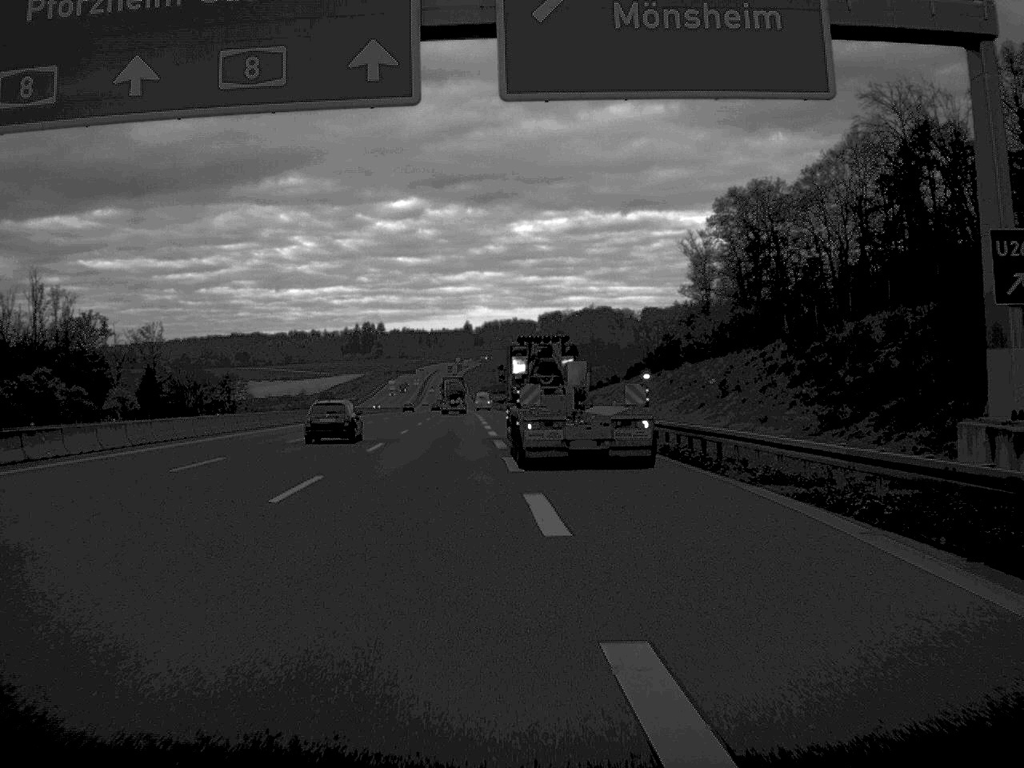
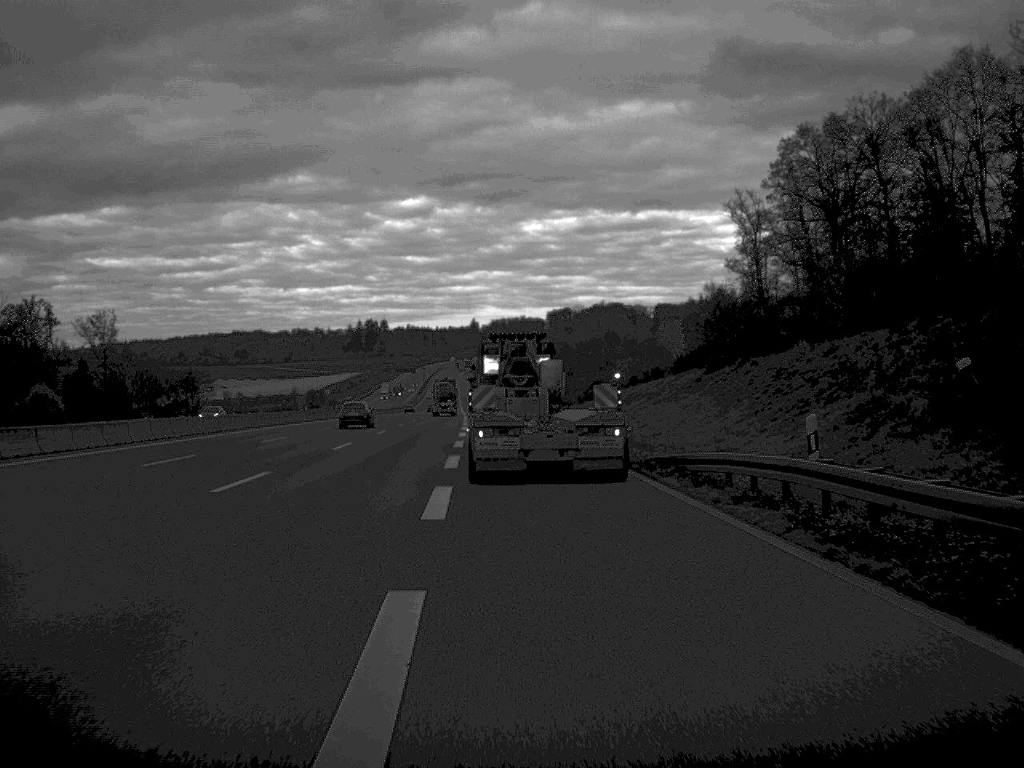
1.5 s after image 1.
(0.0, +33.5) m; 0°
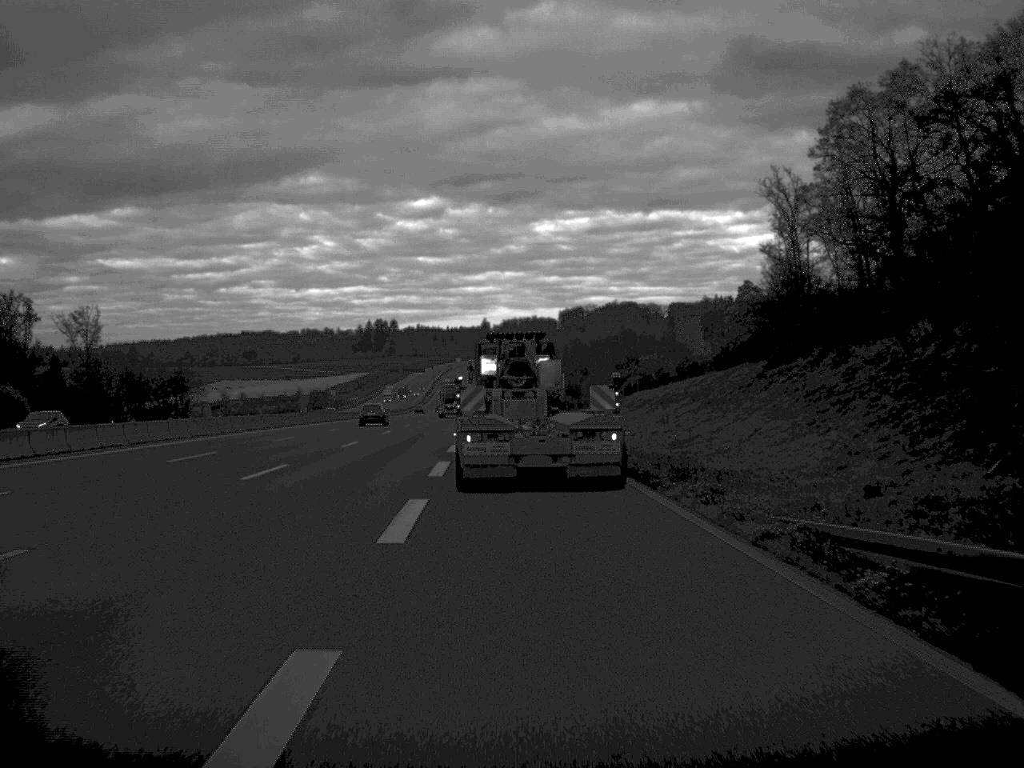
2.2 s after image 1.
(-0.1, +14.2) m; -1°
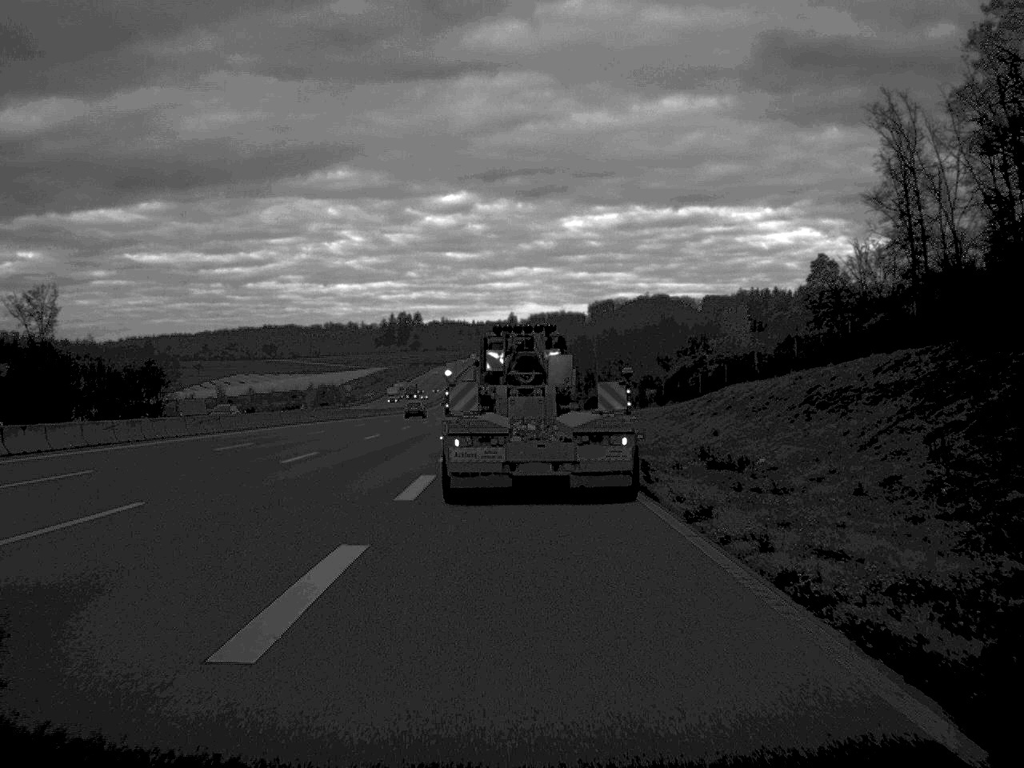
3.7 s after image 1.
(-0.3, +30.3) m; -1°
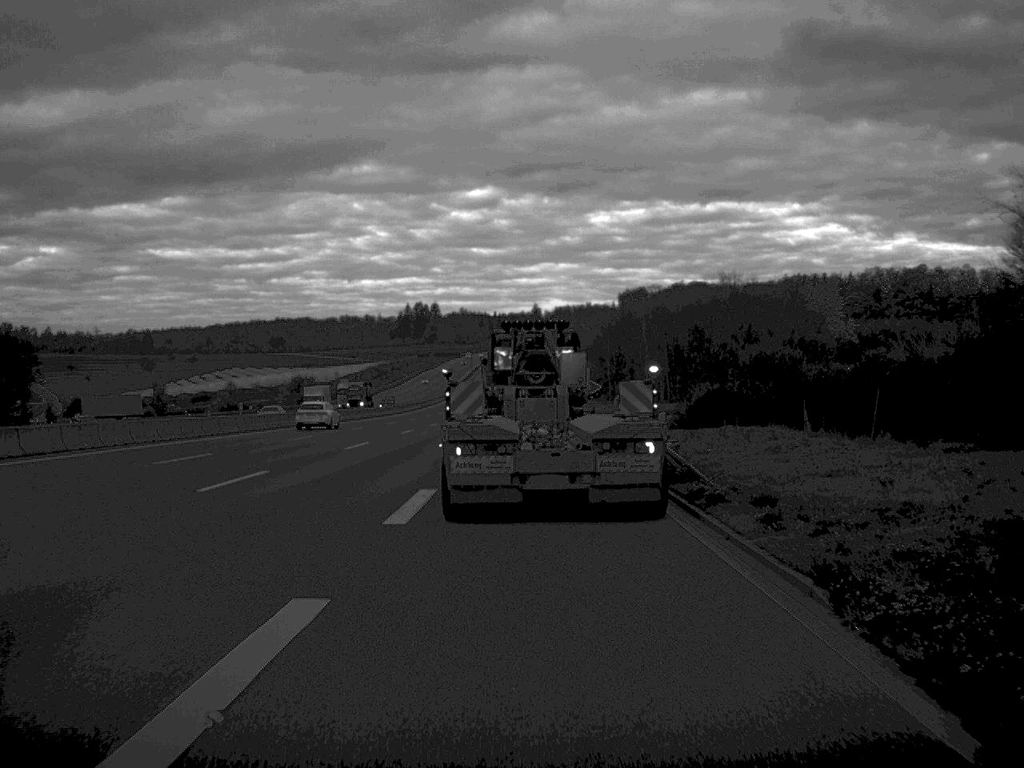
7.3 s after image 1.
(-0.9, +62.9) m; -1°
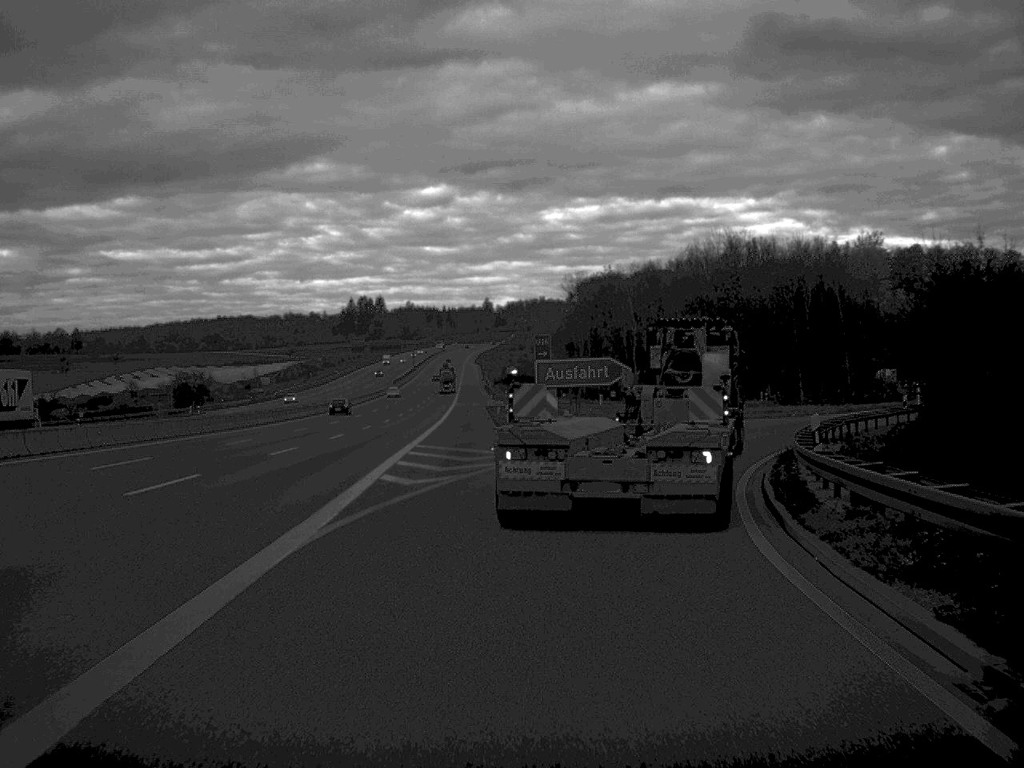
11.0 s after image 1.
(+0.3, +53.5) m; +2°
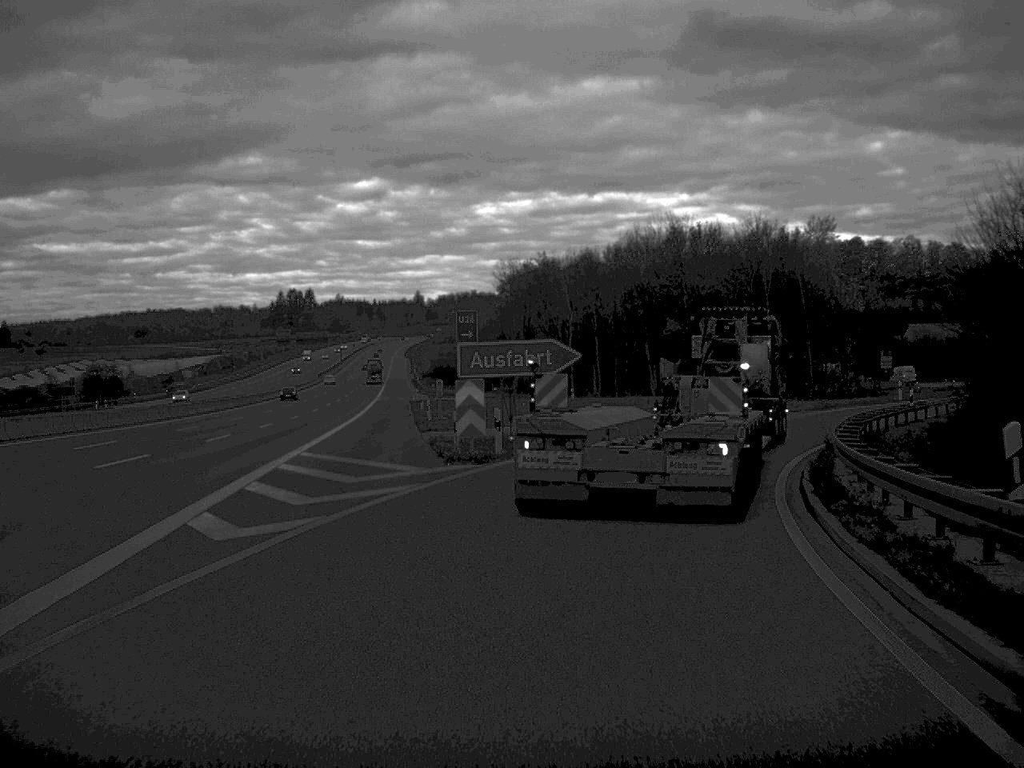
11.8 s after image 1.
(+0.3, +10.2) m; +3°
